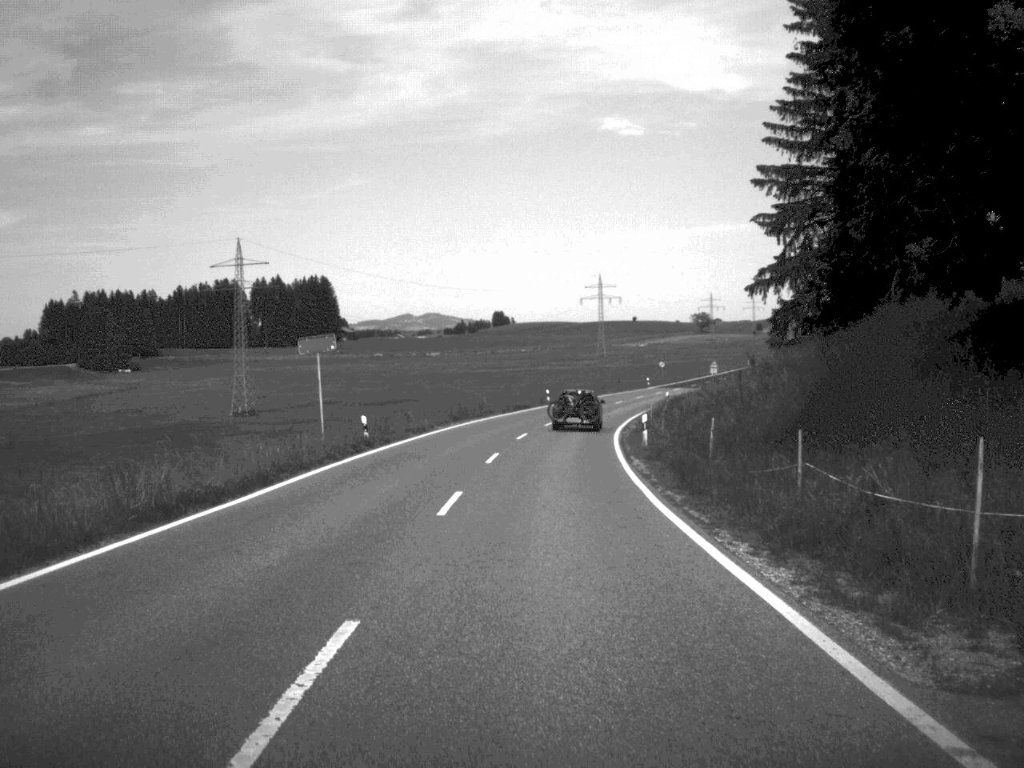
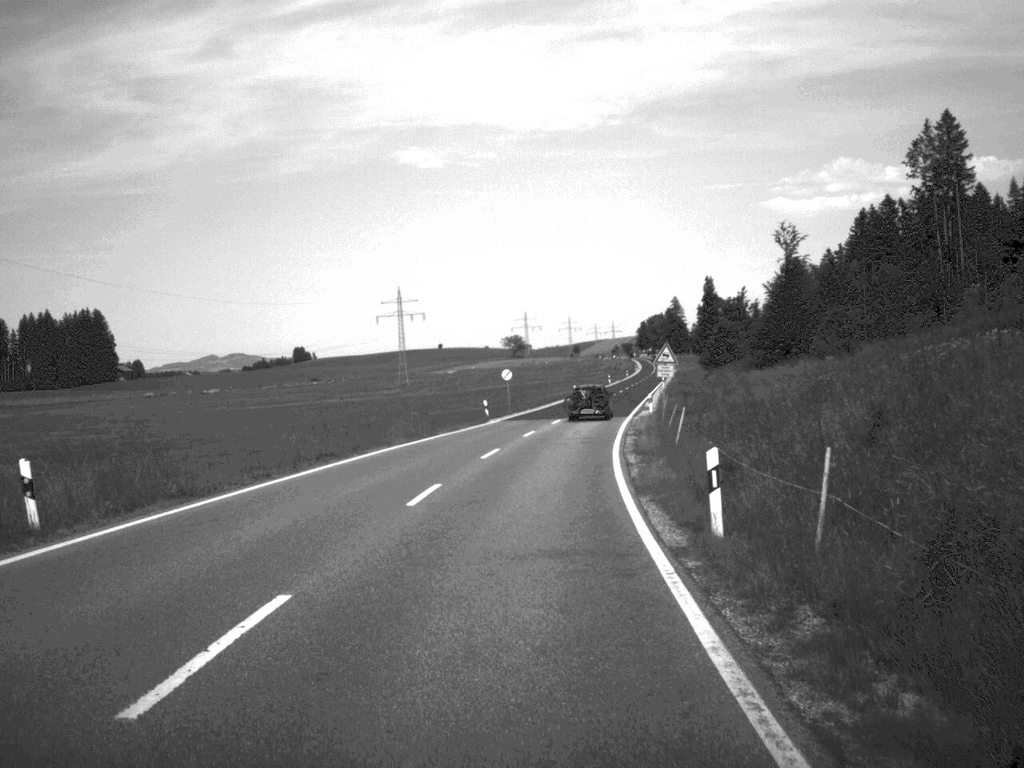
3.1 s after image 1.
(+4.9, +68.3) m; +9°
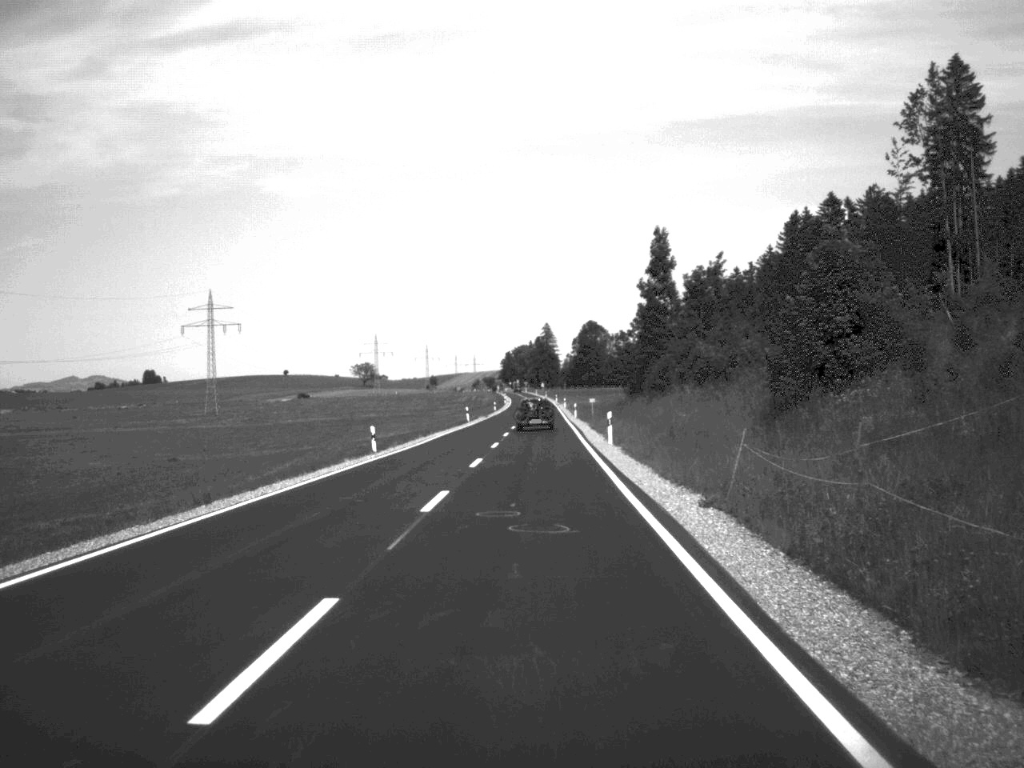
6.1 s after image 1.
(+4.5, +69.8) m; +6°
